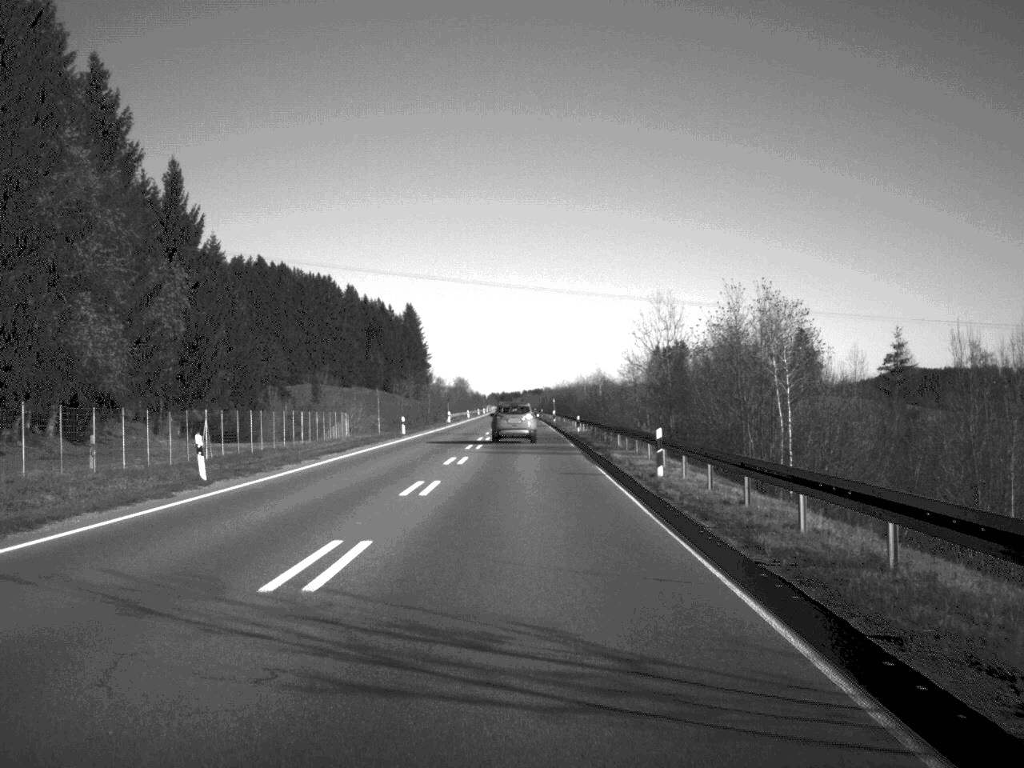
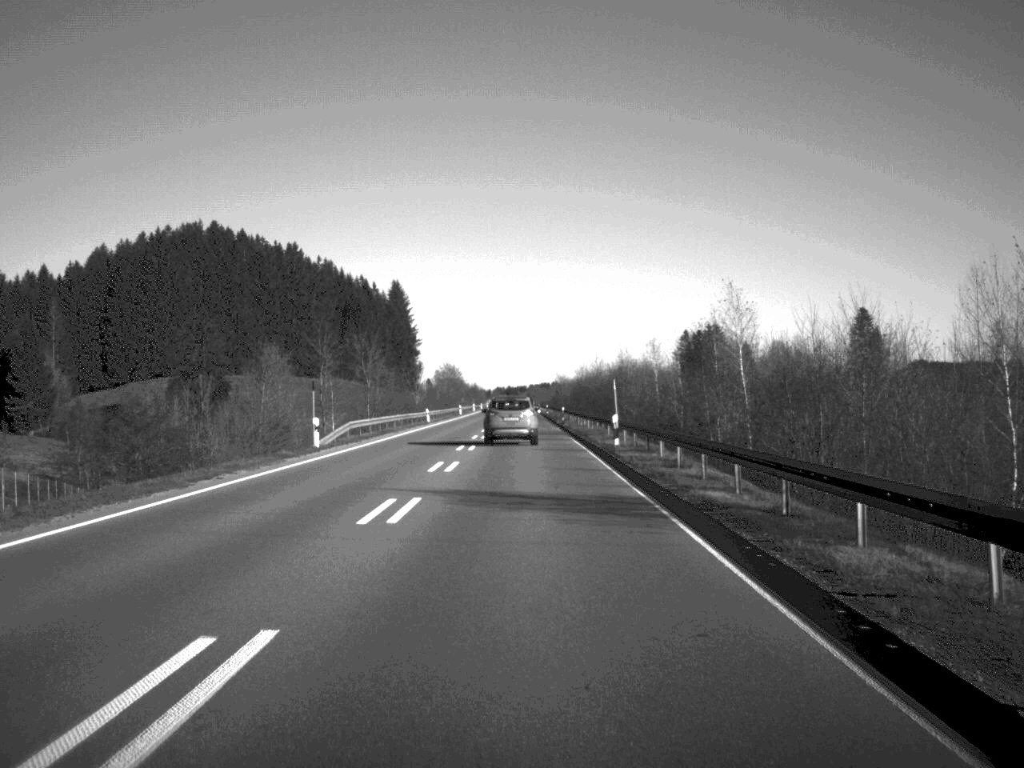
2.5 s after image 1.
(-0.2, +77.9) m; 0°
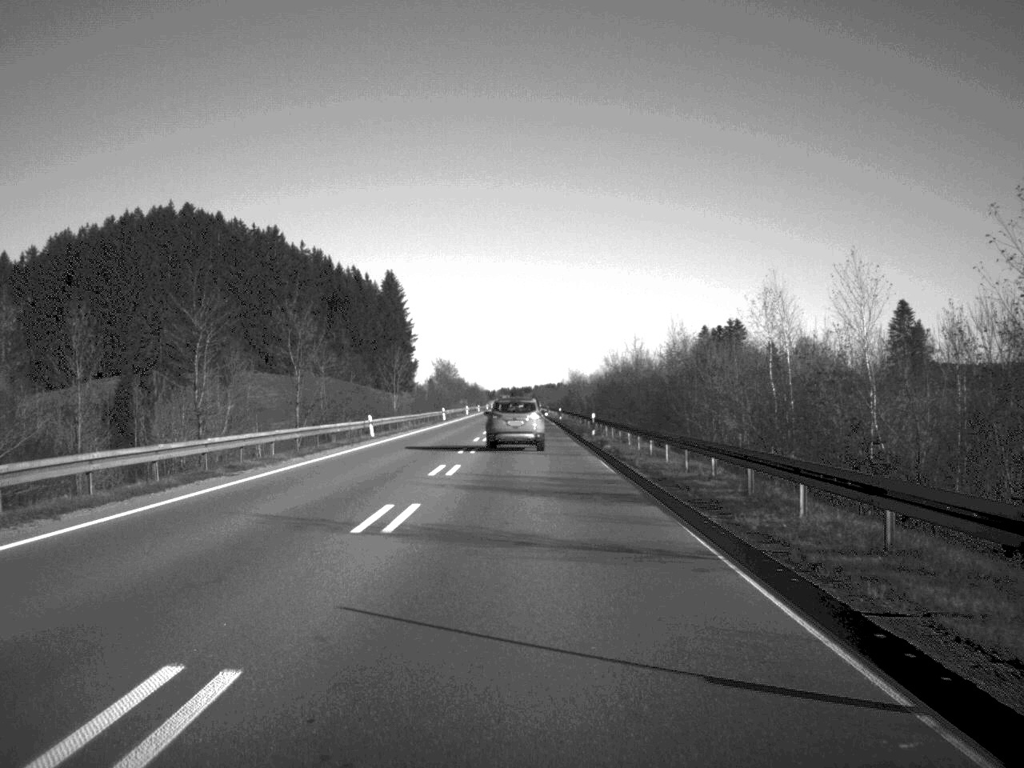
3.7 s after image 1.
(-0.1, +36.7) m; 0°
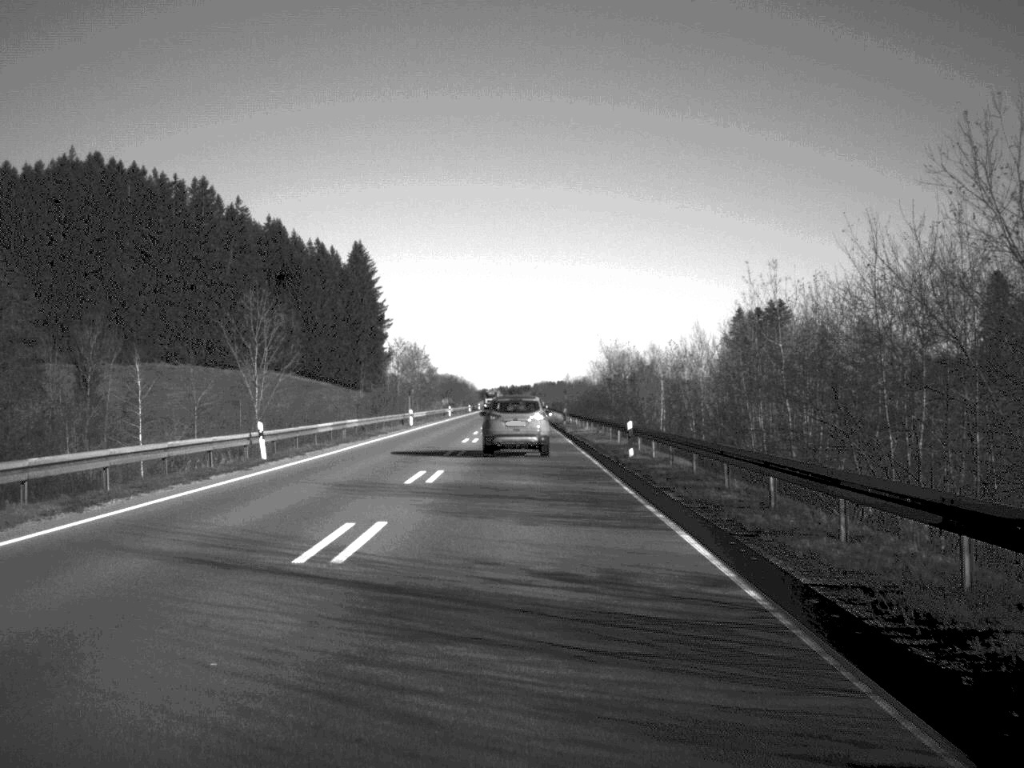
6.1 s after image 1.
(0.0, +74.3) m; 0°
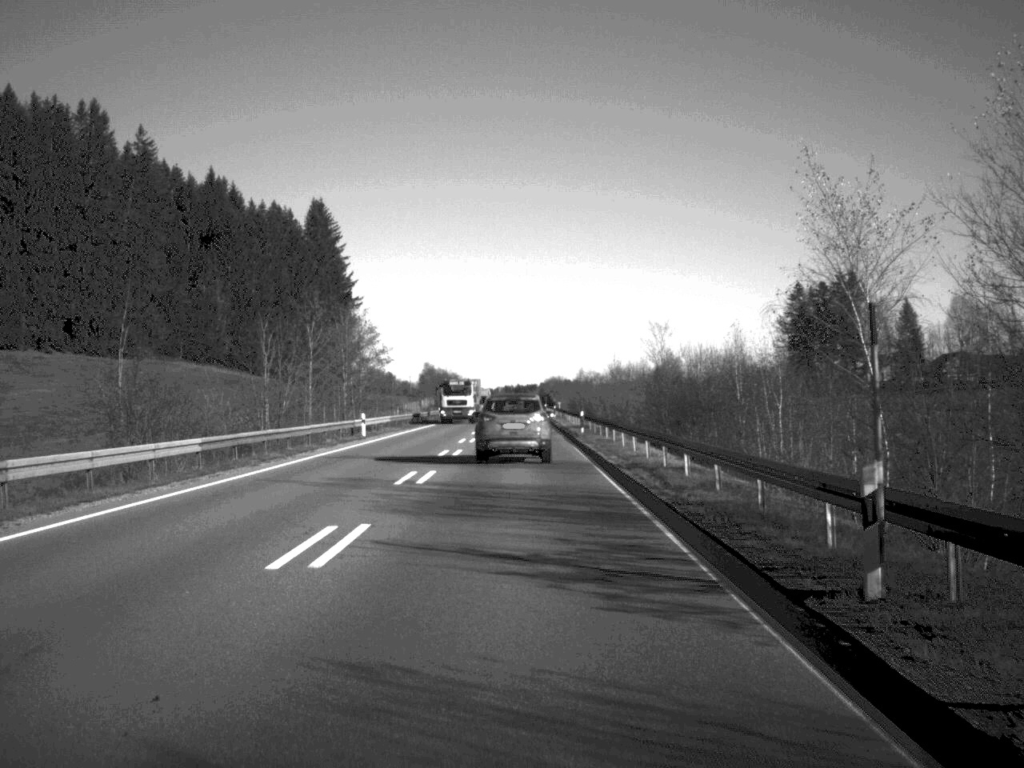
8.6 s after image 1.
(-0.2, +72.0) m; 0°
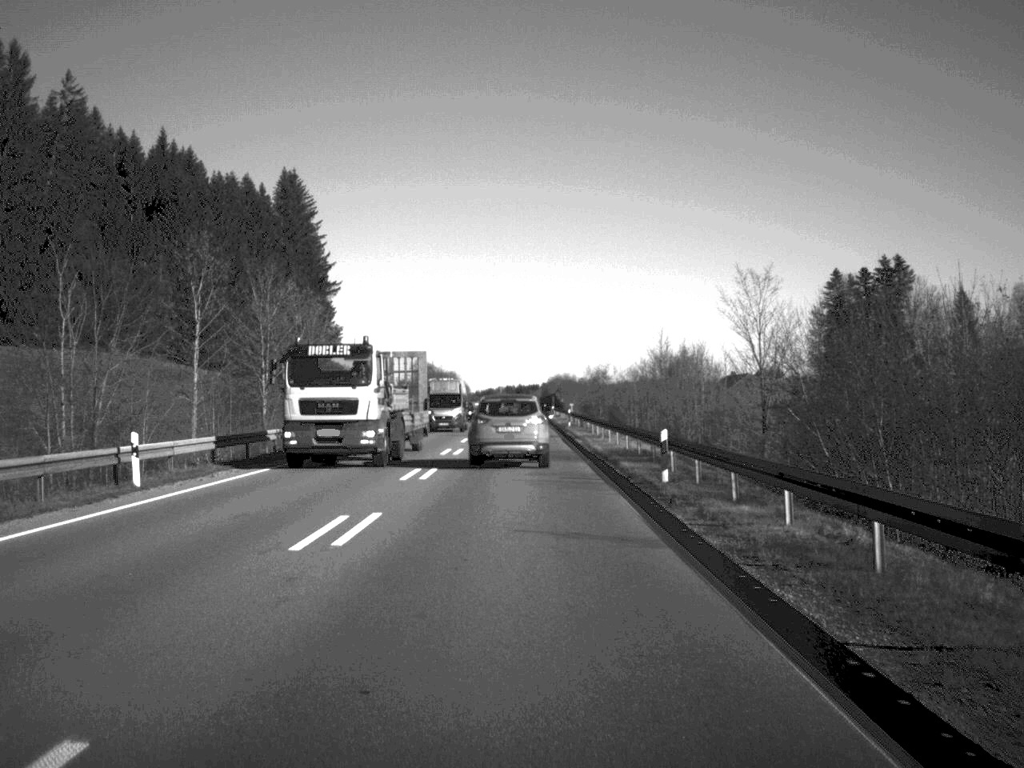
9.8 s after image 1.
(0.0, +34.0) m; 0°
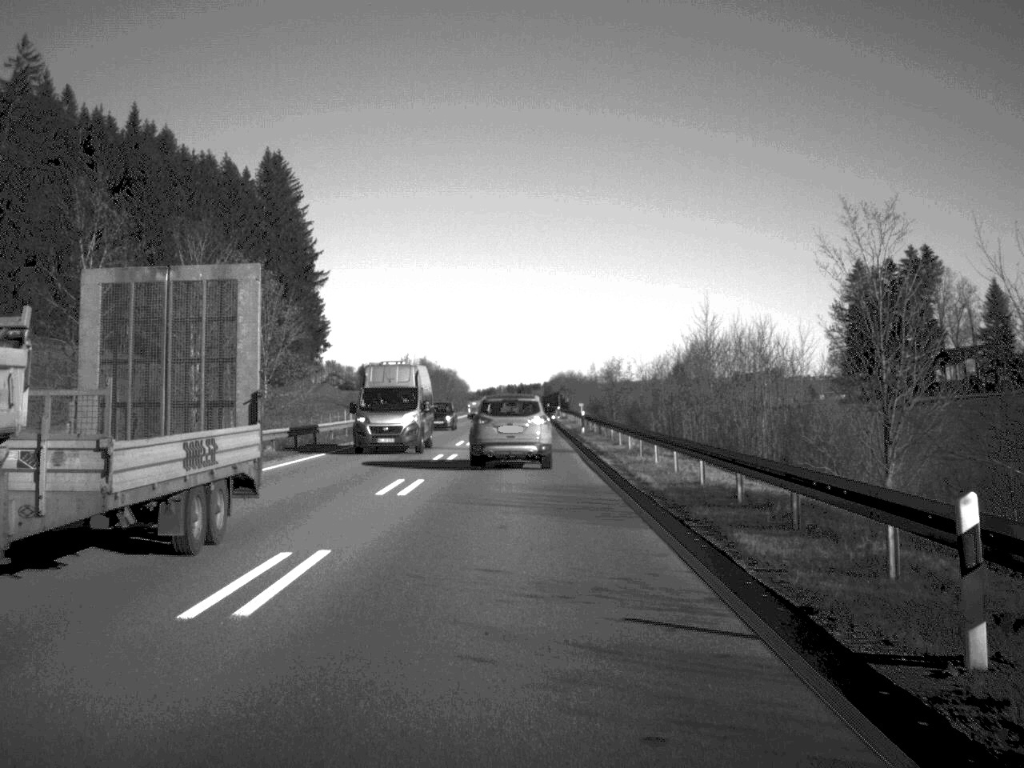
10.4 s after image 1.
(0.0, +16.4) m; 0°
